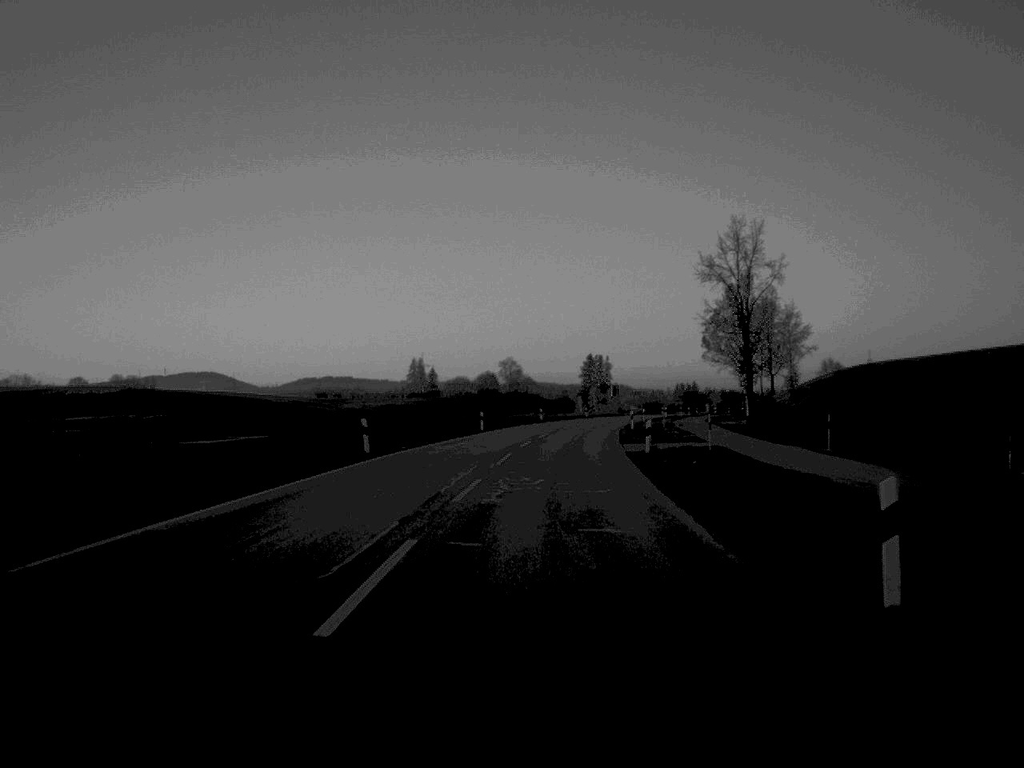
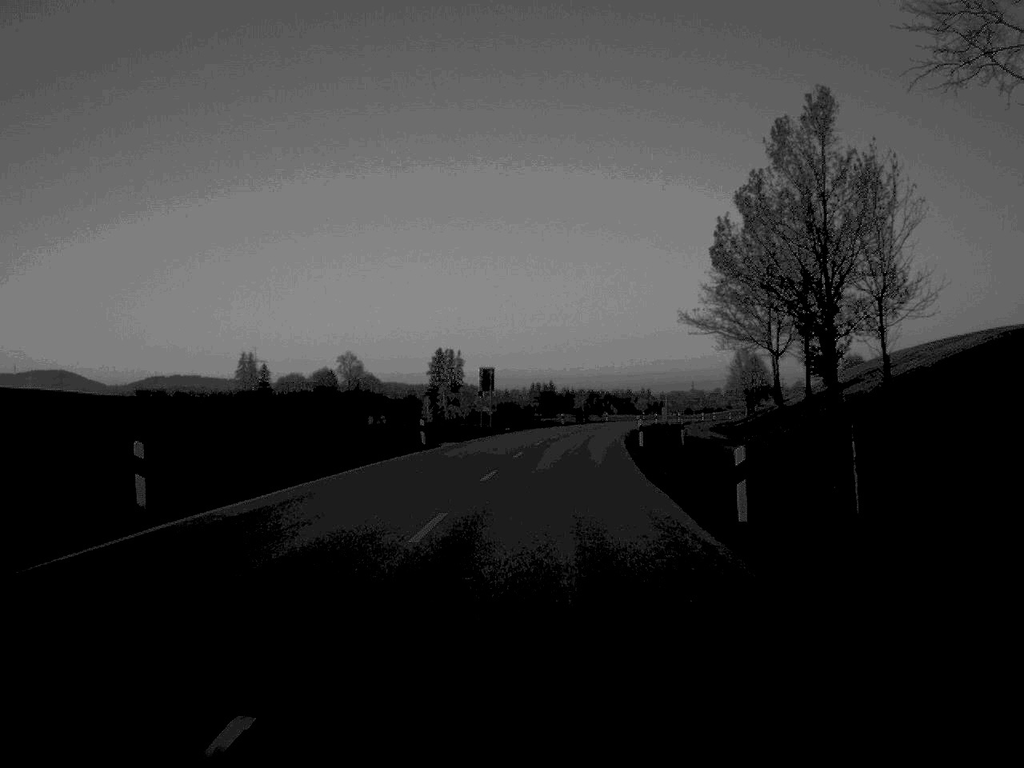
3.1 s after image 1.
(+4.5, +84.2) m; +7°
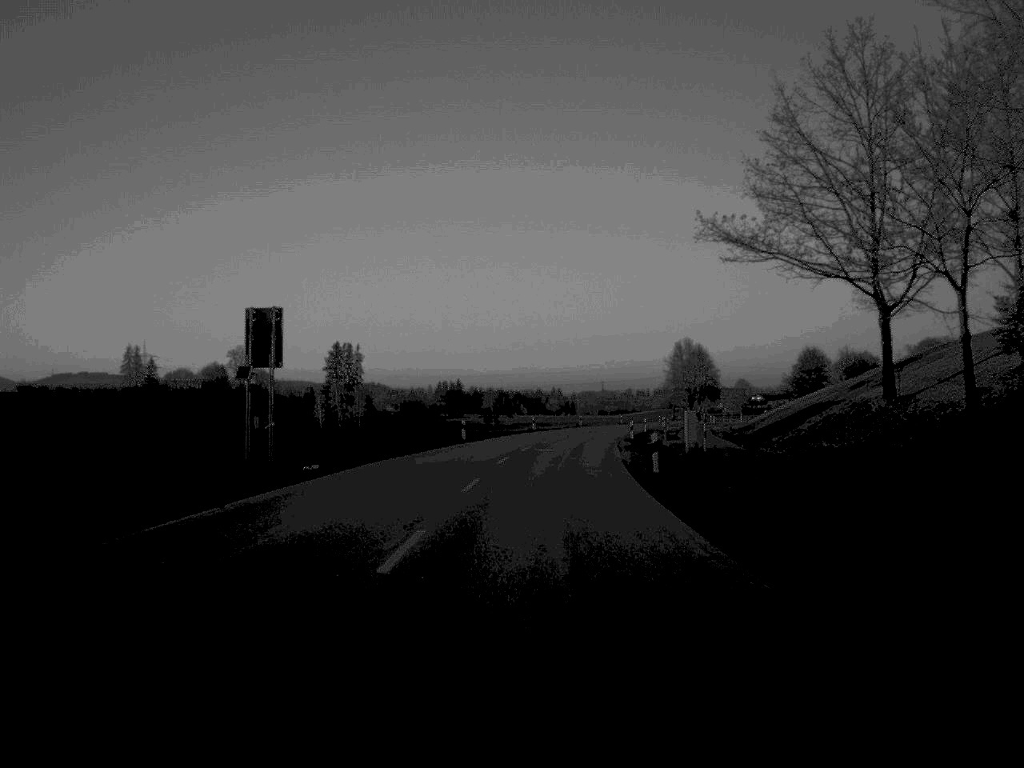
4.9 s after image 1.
(+1.8, +50.0) m; +4°
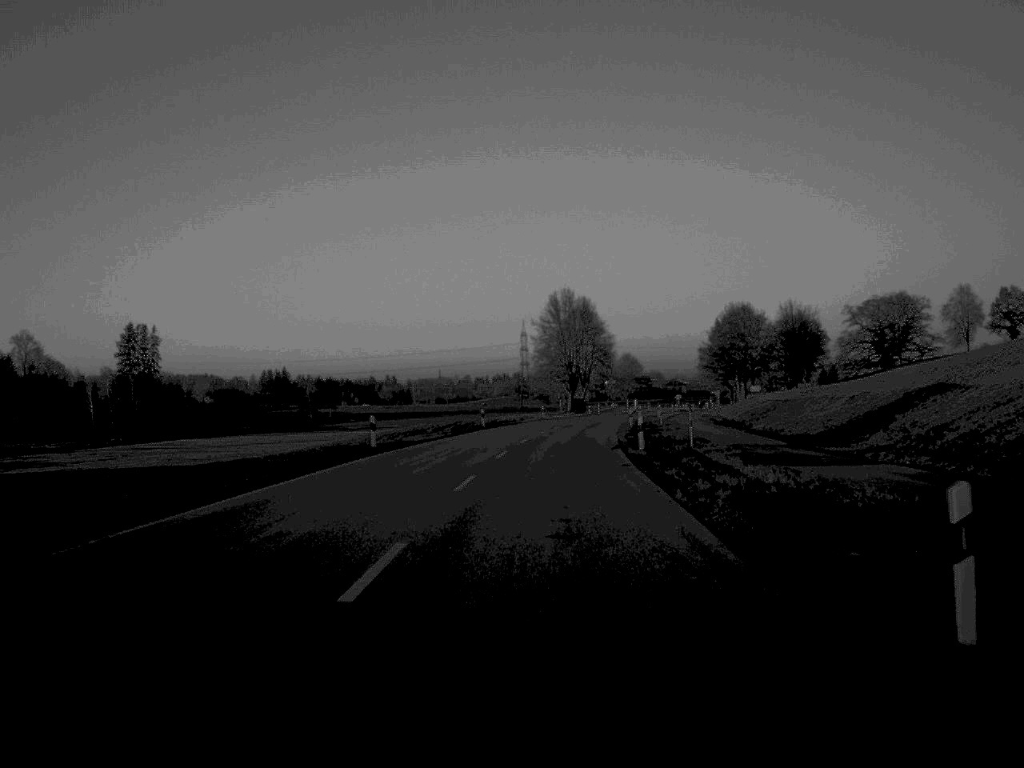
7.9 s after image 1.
(+5.1, +85.6) m; +7°
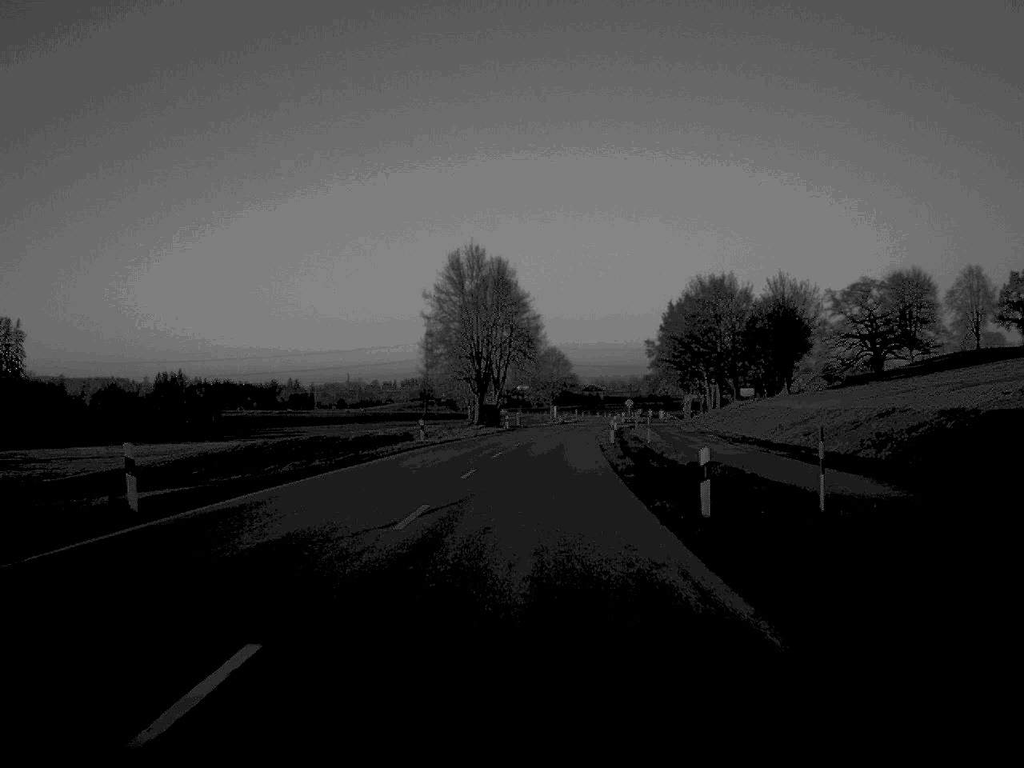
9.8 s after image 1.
(+2.0, +53.1) m; +4°
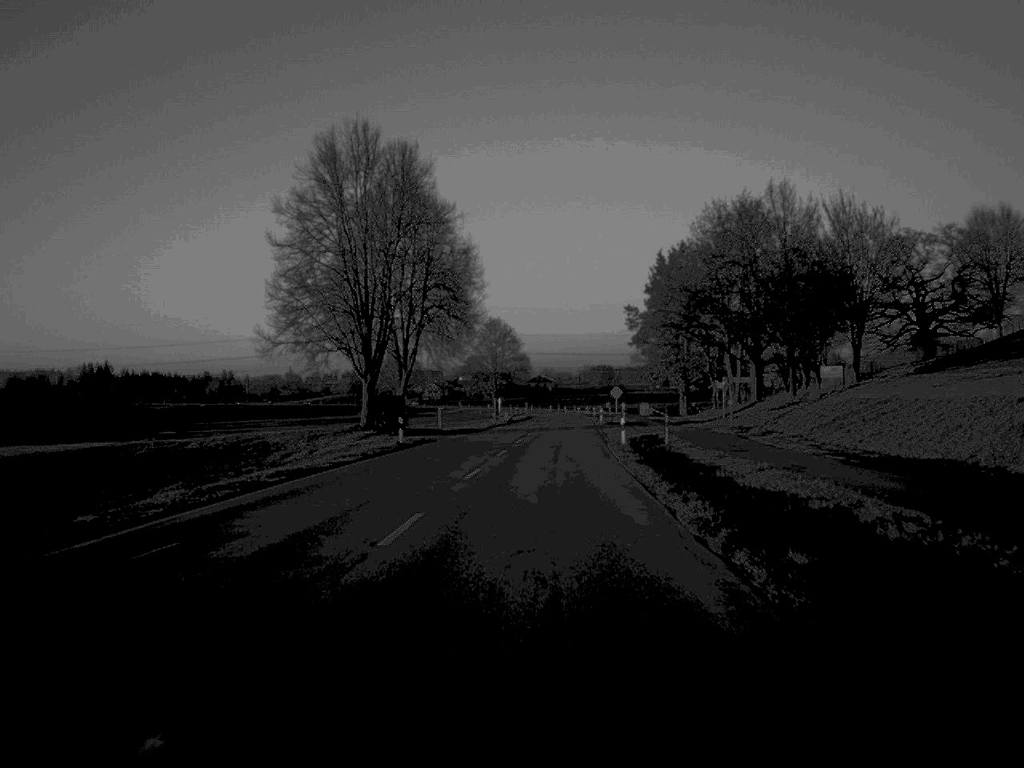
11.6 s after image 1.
(+1.1, +49.9) m; +2°
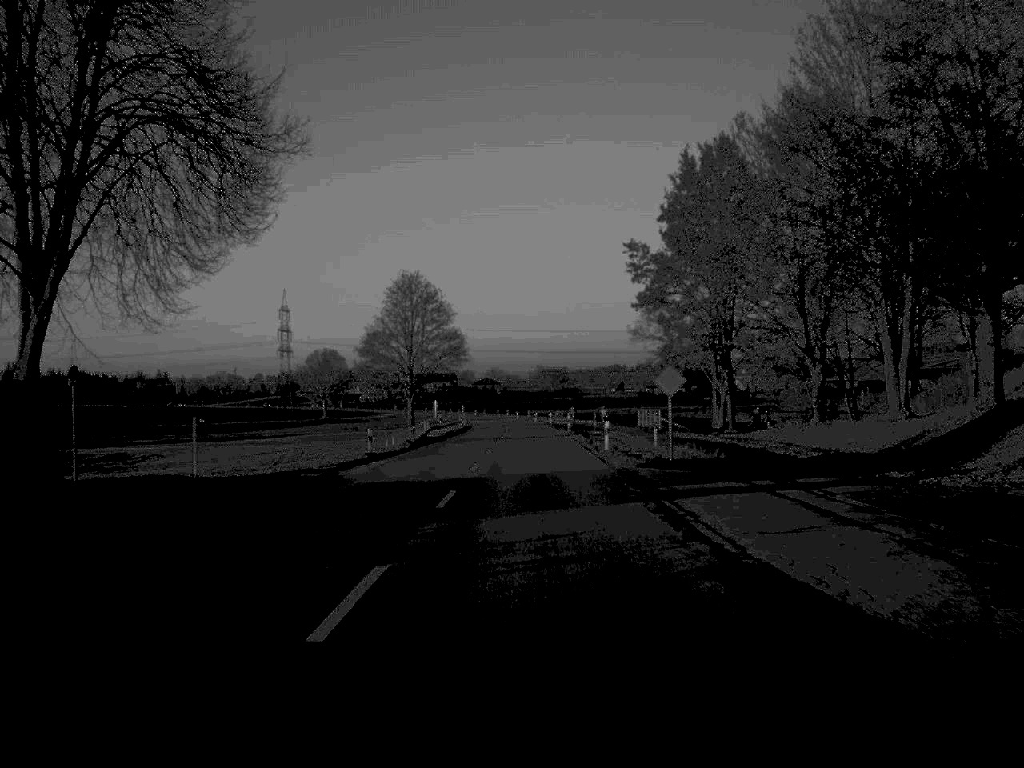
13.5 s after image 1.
(+1.1, +53.2) m; +2°
